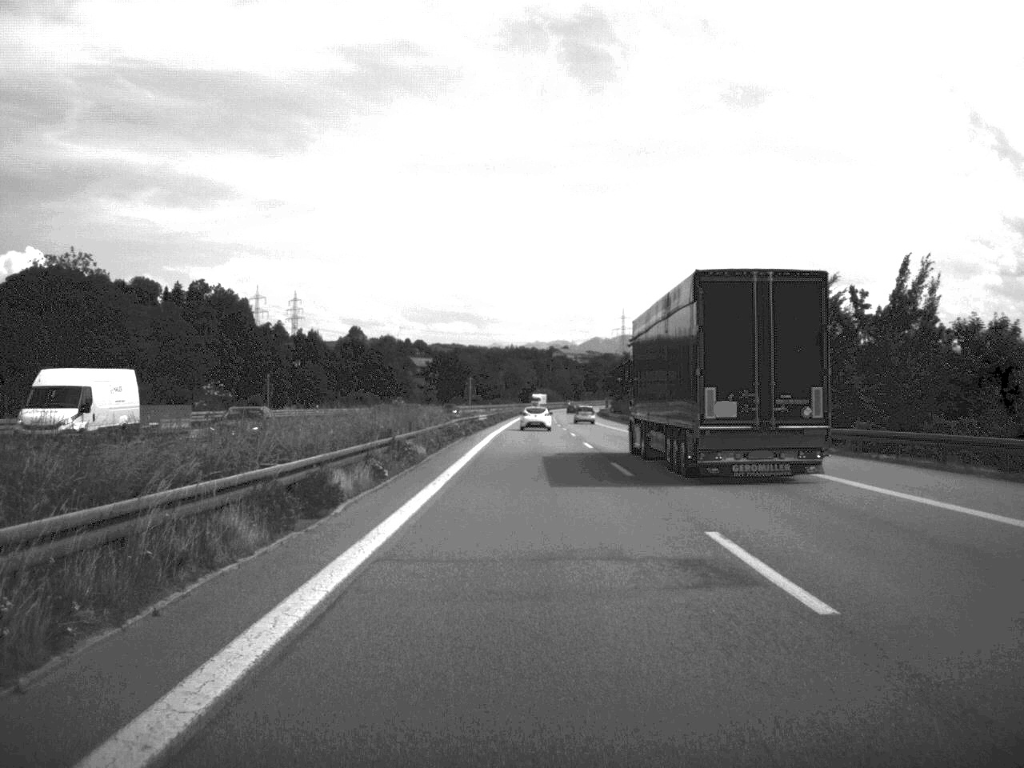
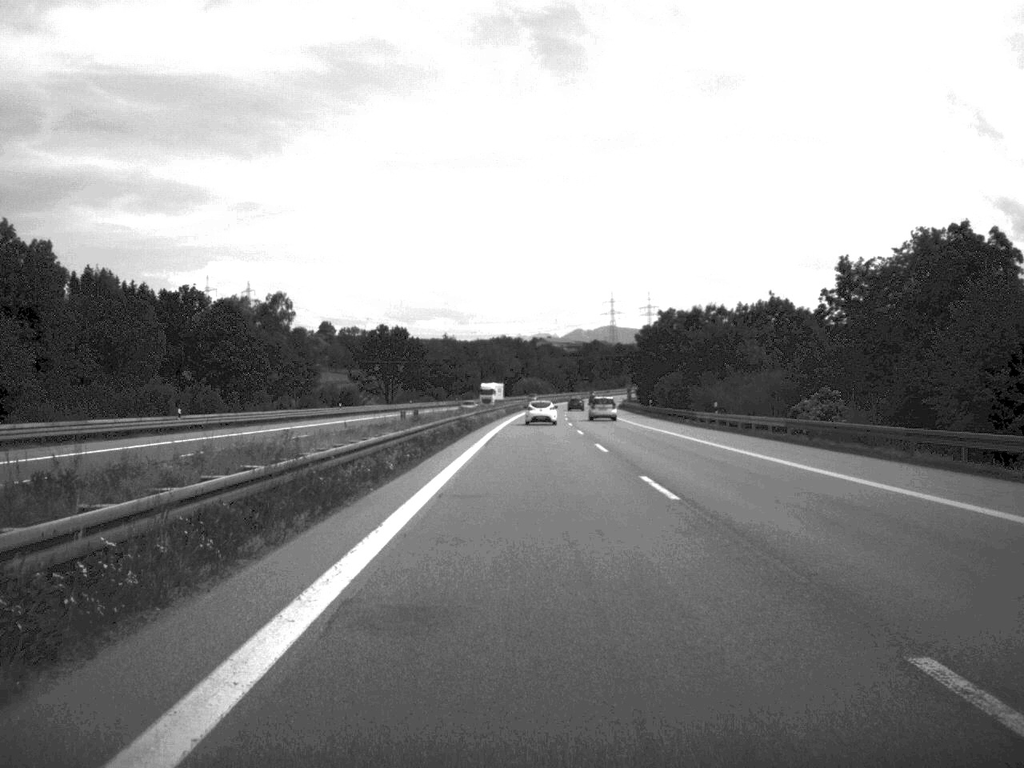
(+0.3, +96.2) m; +1°
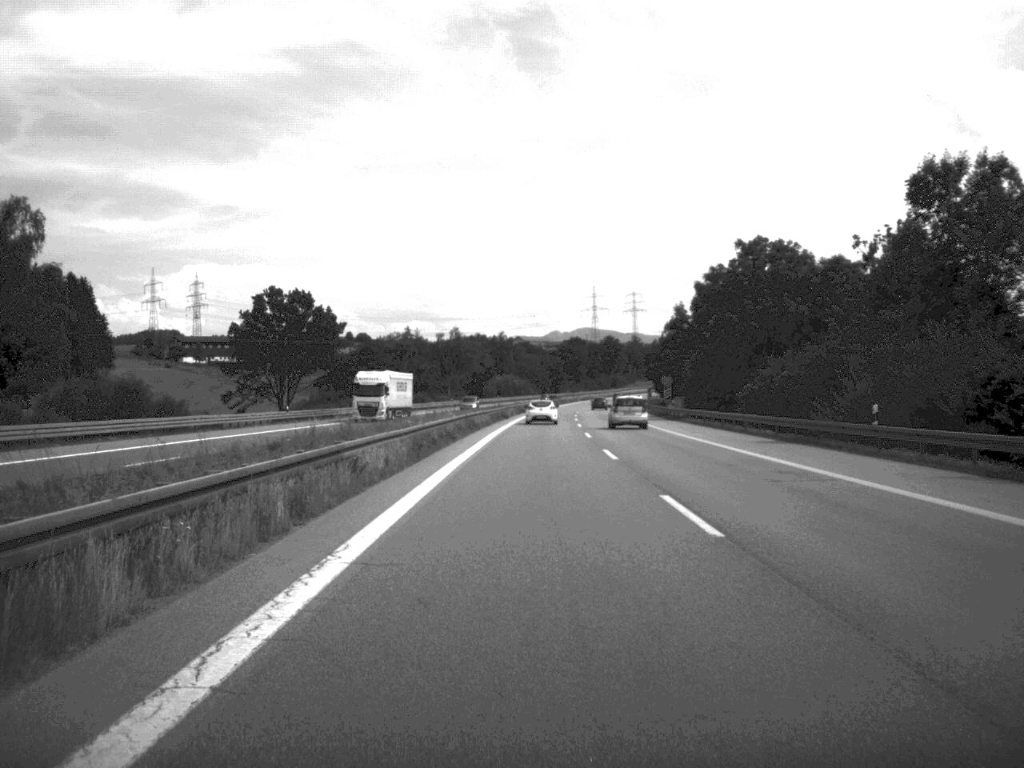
(+0.5, +76.0) m; +1°
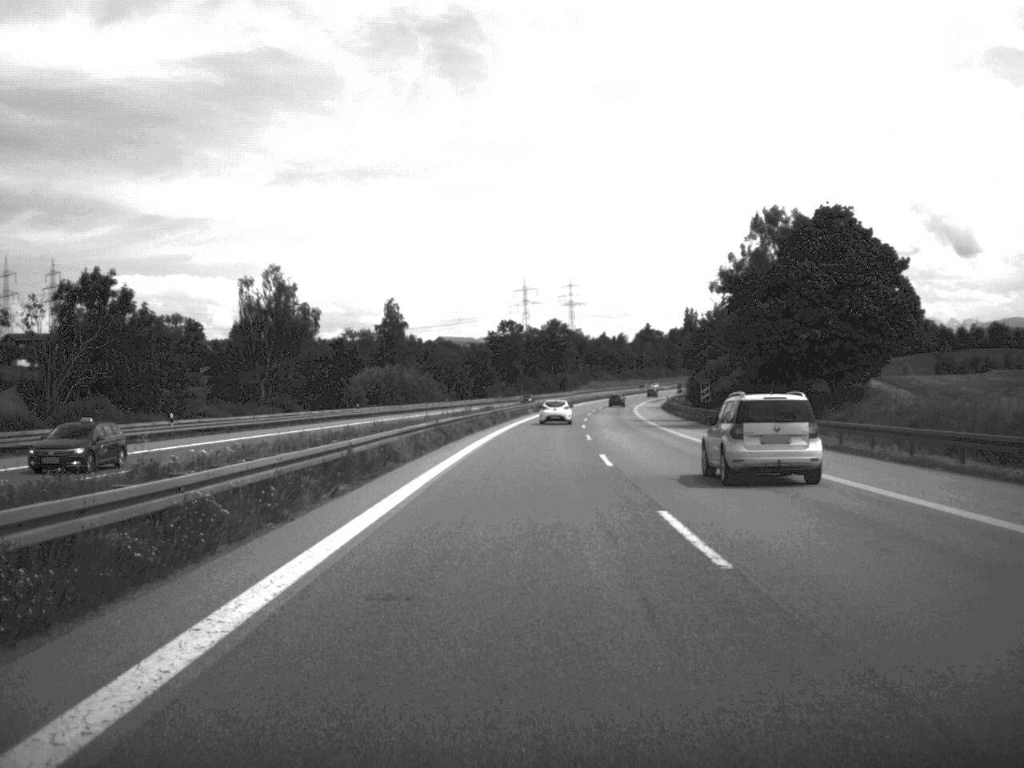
(+3.3, +126.4) m; +3°
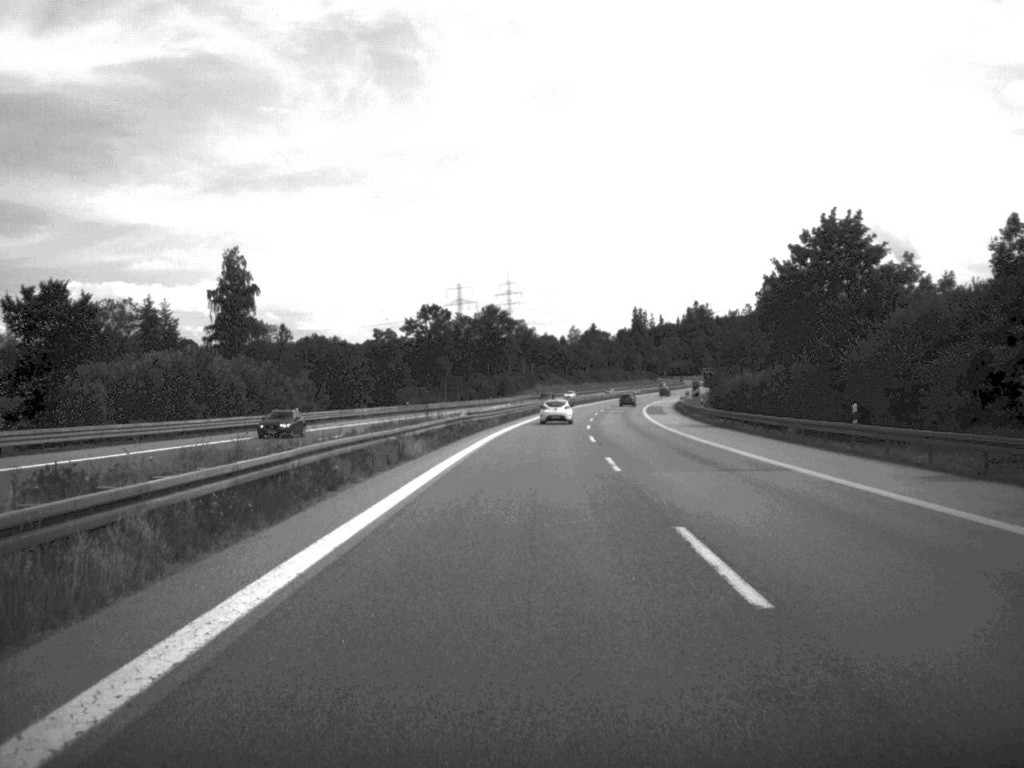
(+1.7, +73.0) m; +3°
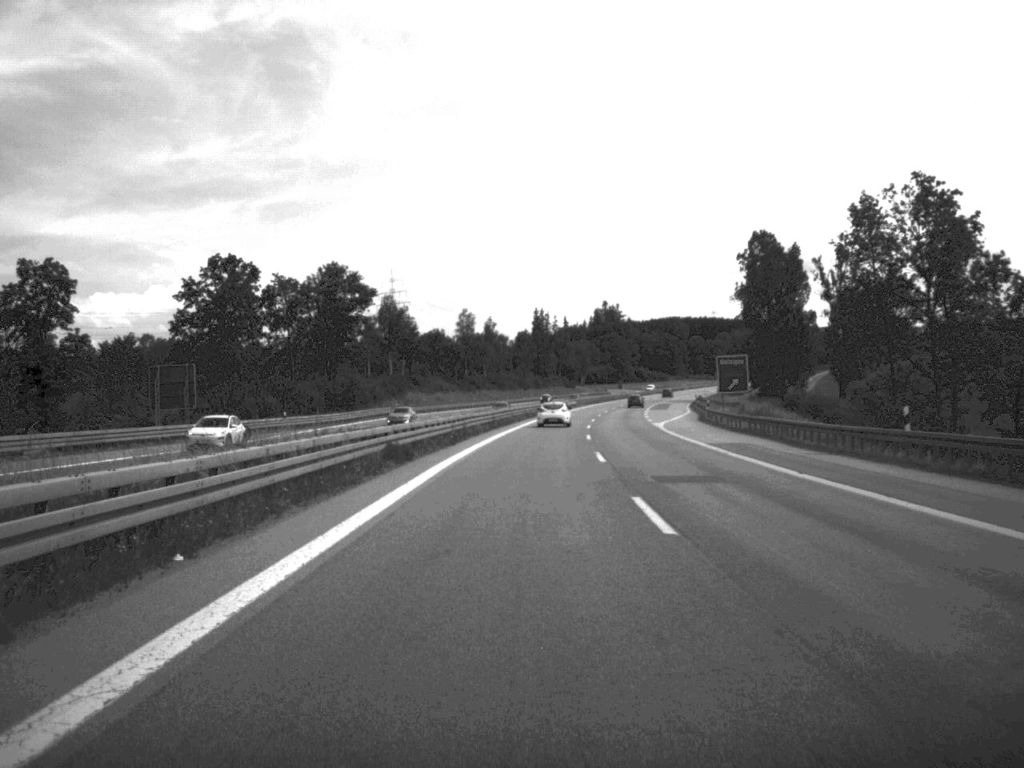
(+4.0, +101.0) m; +5°
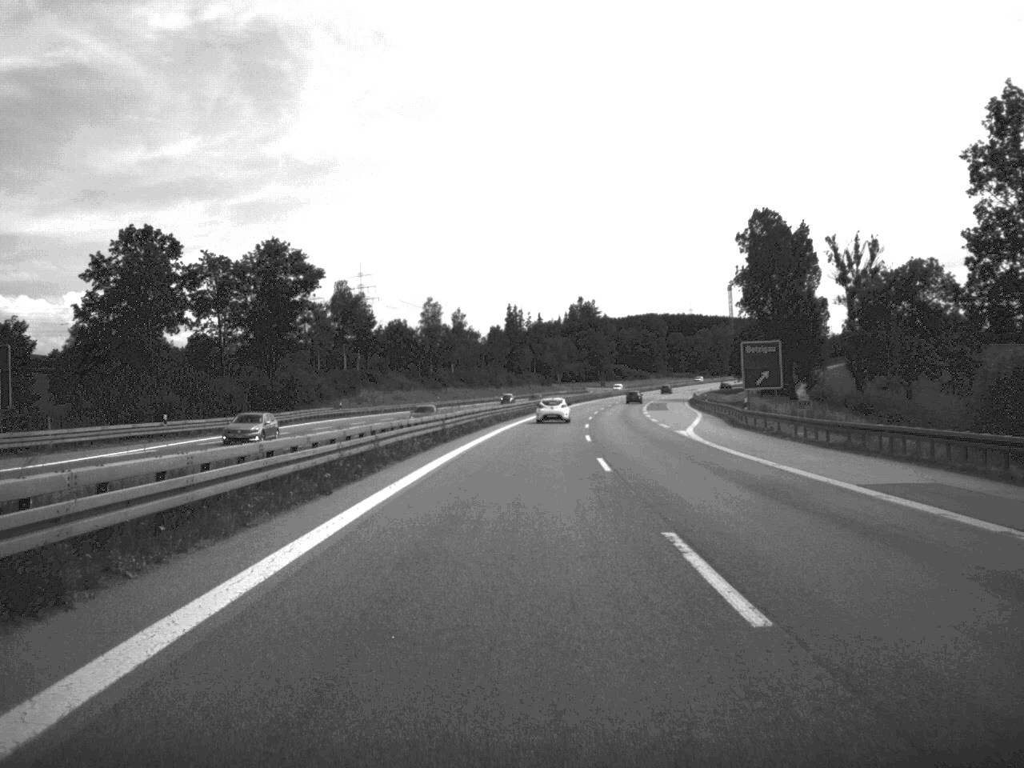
(+0.2, +23.7) m; +1°
